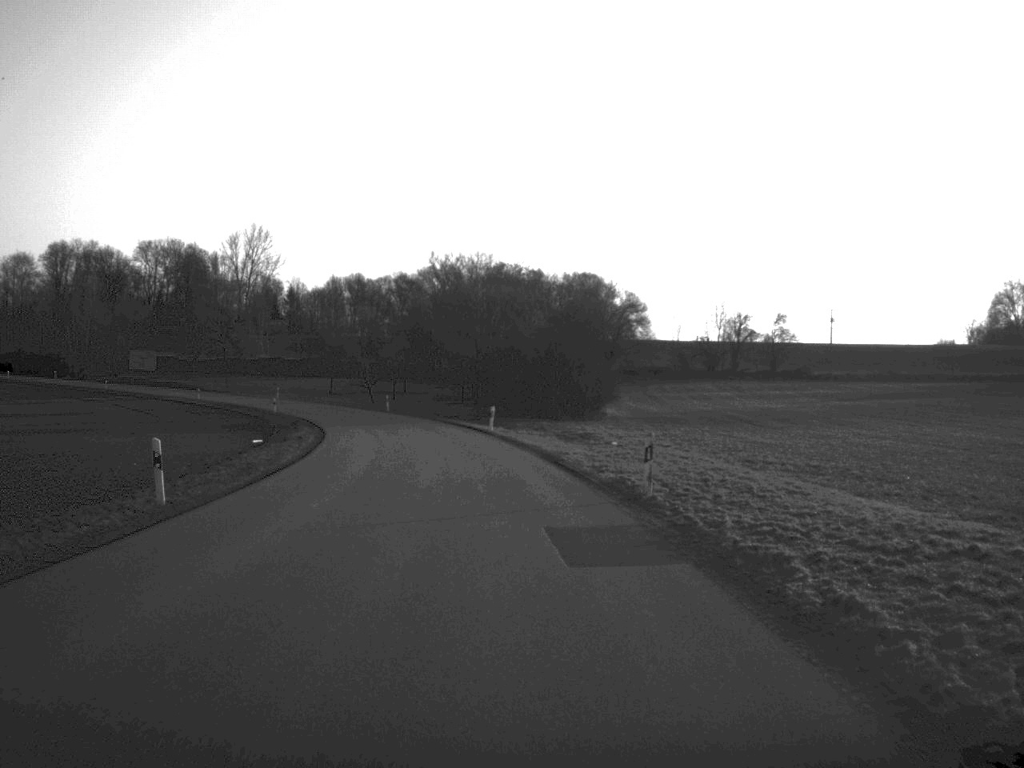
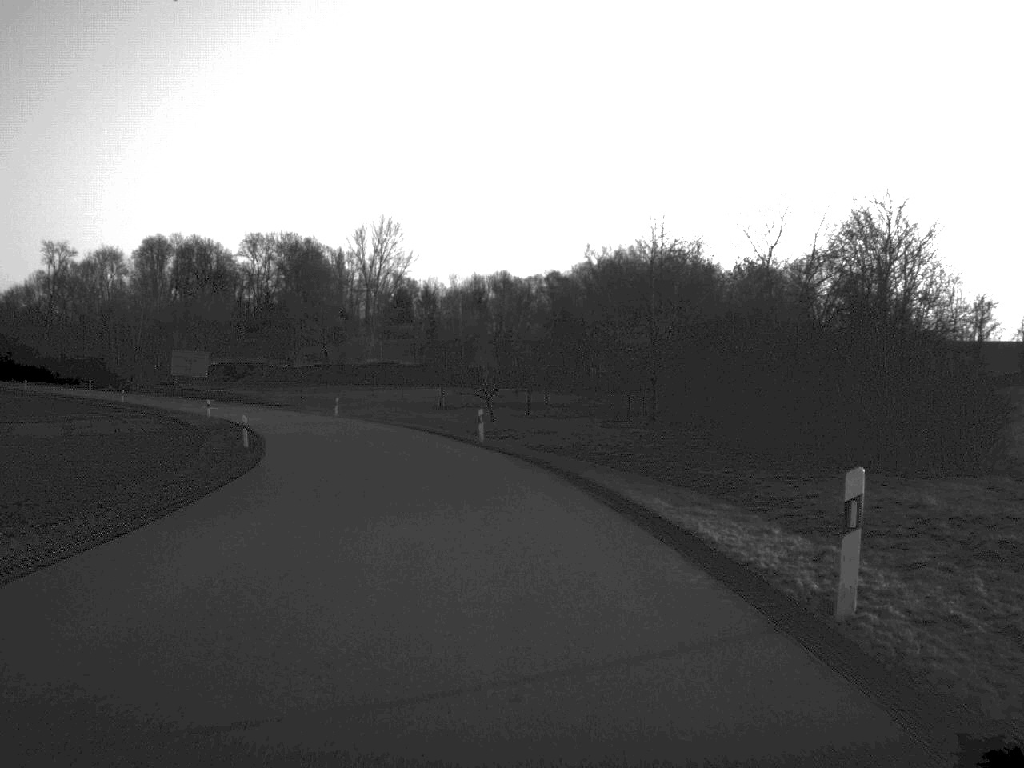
(-2.5, +43.7) m; -7°
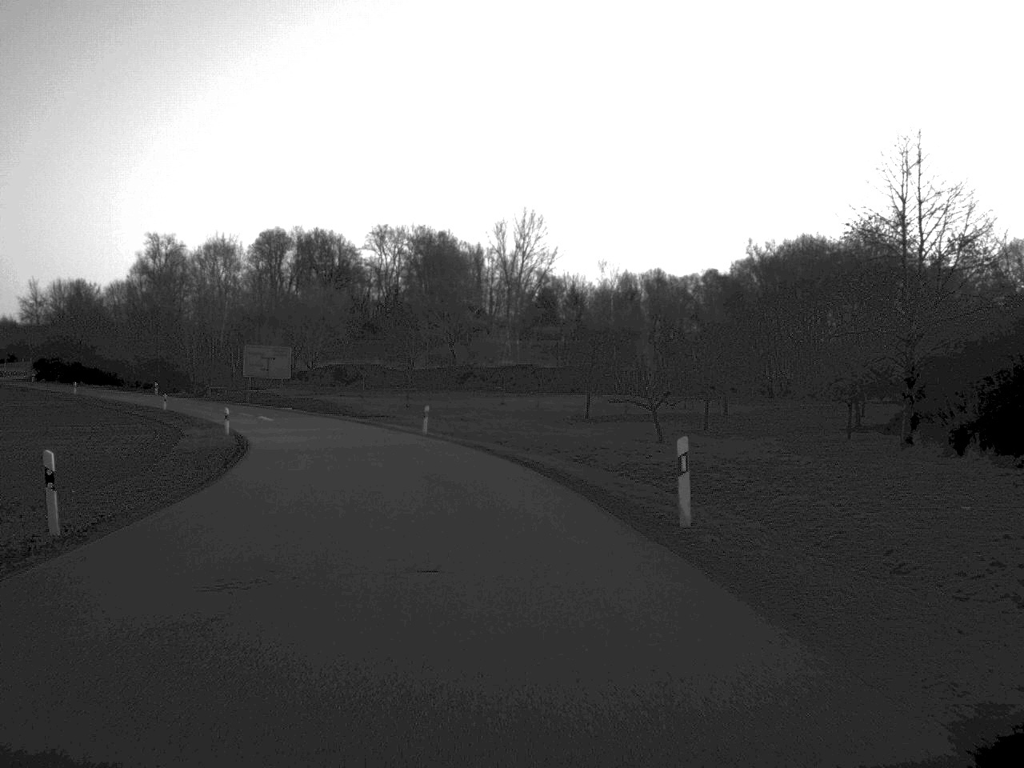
(-1.5, +26.0) m; -7°
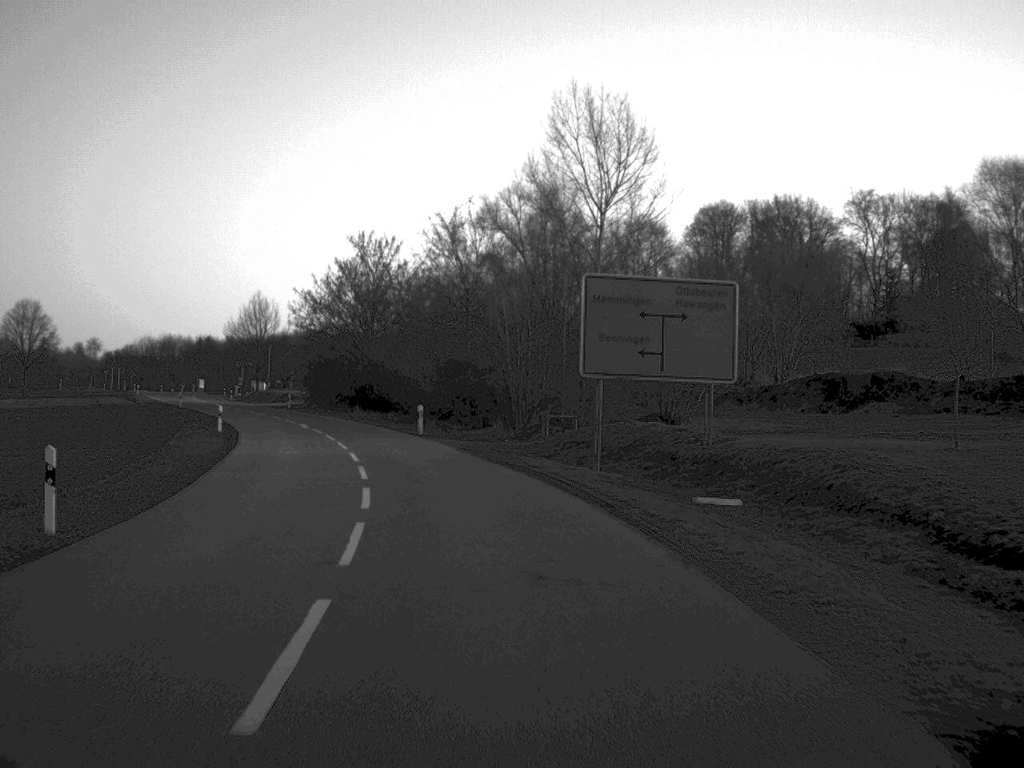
(-11.6, +65.1) m; -20°
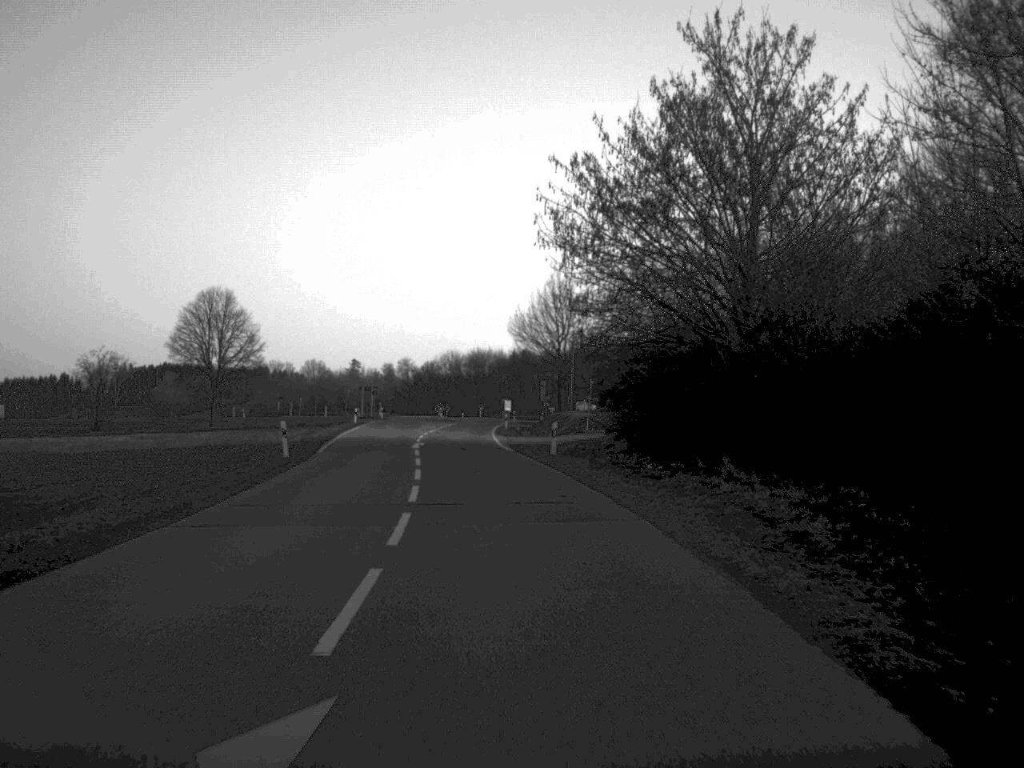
(-7.0, +51.4) m; -15°
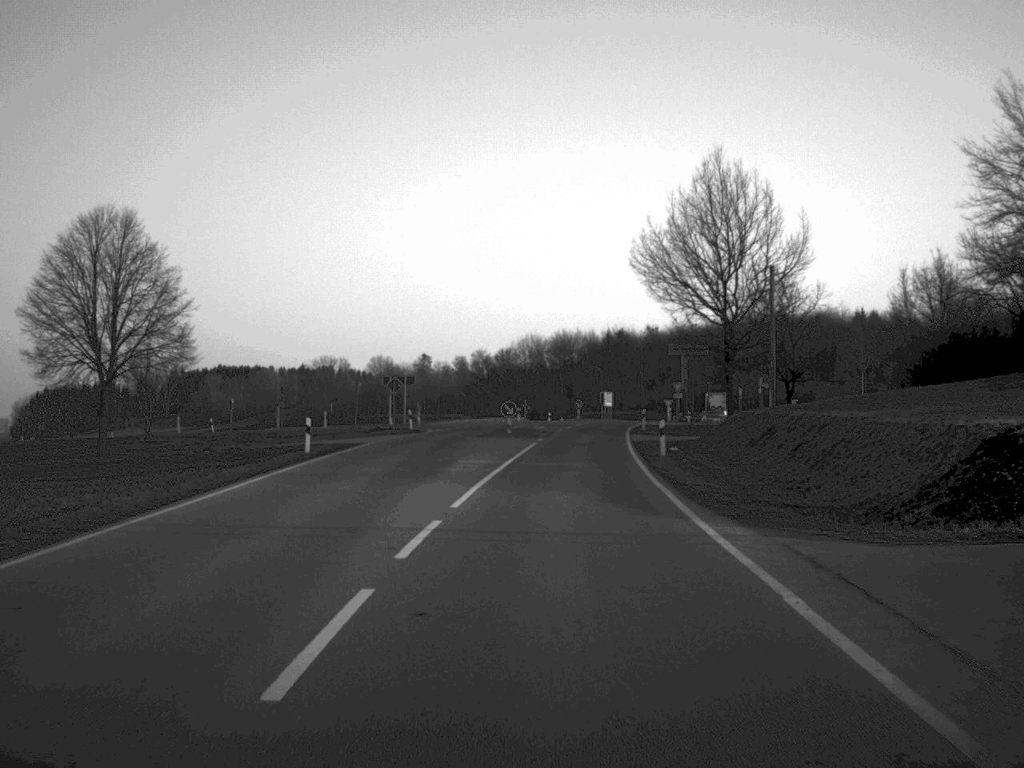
(-2.6, +49.2) m; -3°
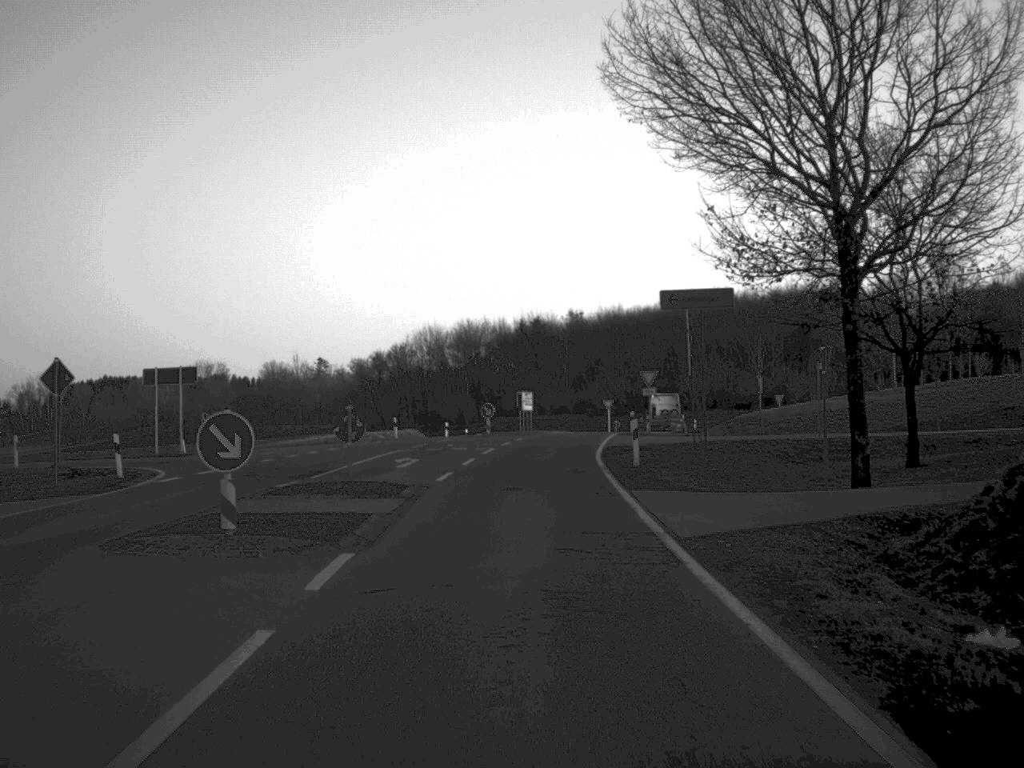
(+1.4, +35.9) m; +4°
